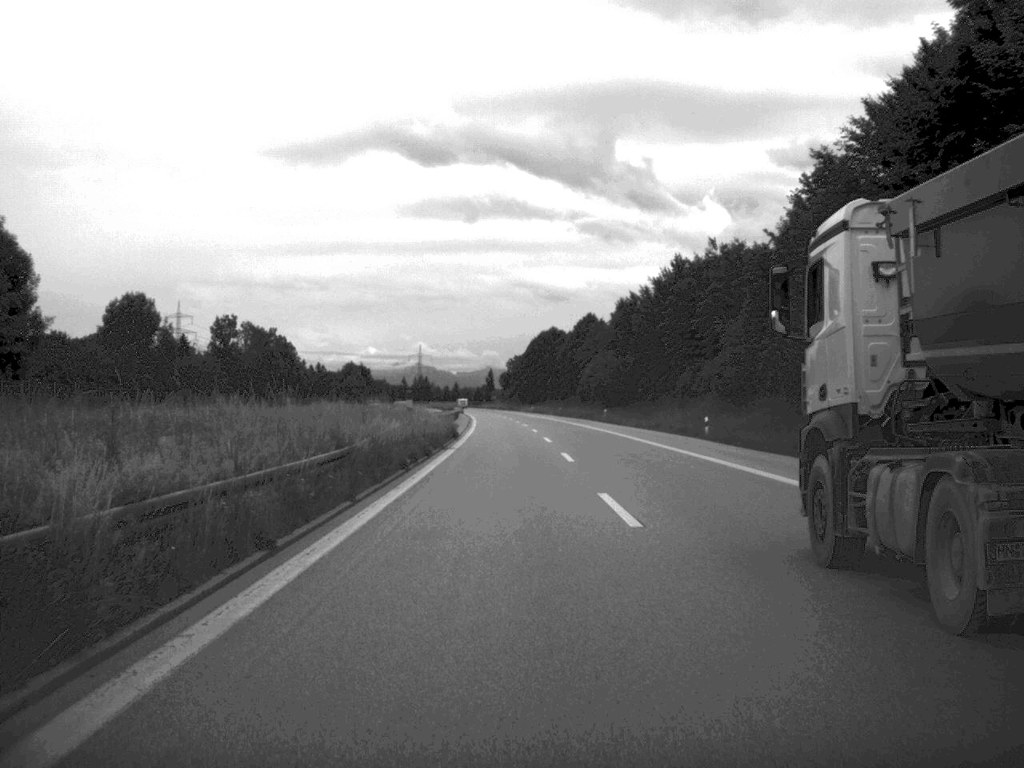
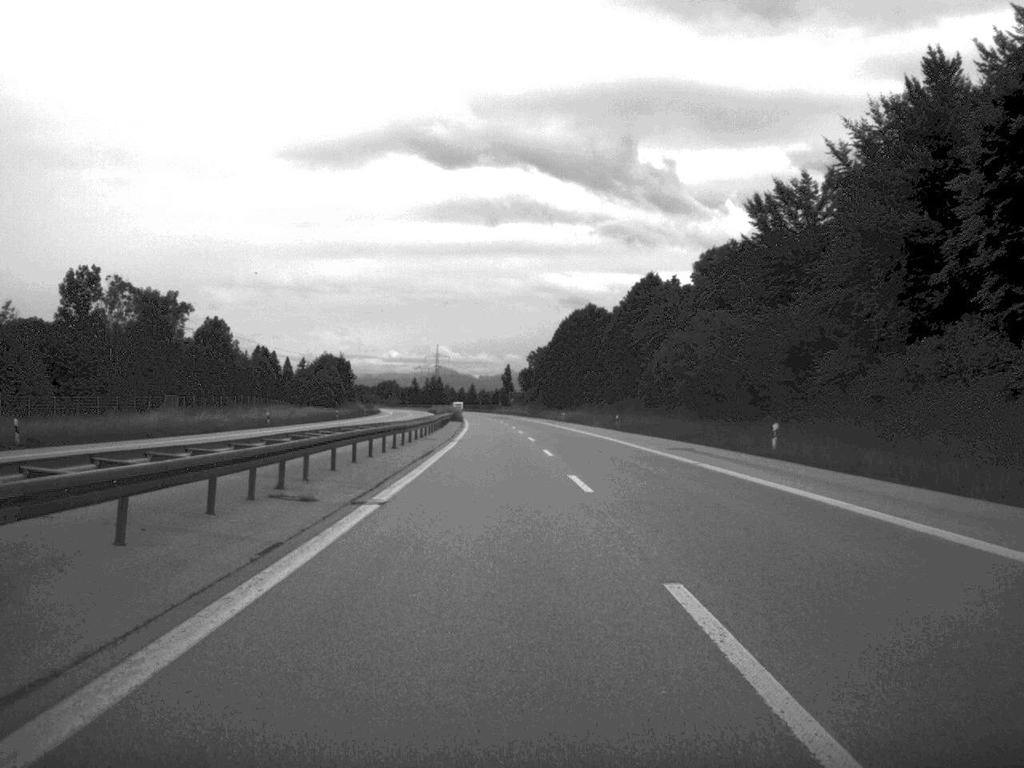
(-0.7, +63.5) m; -1°
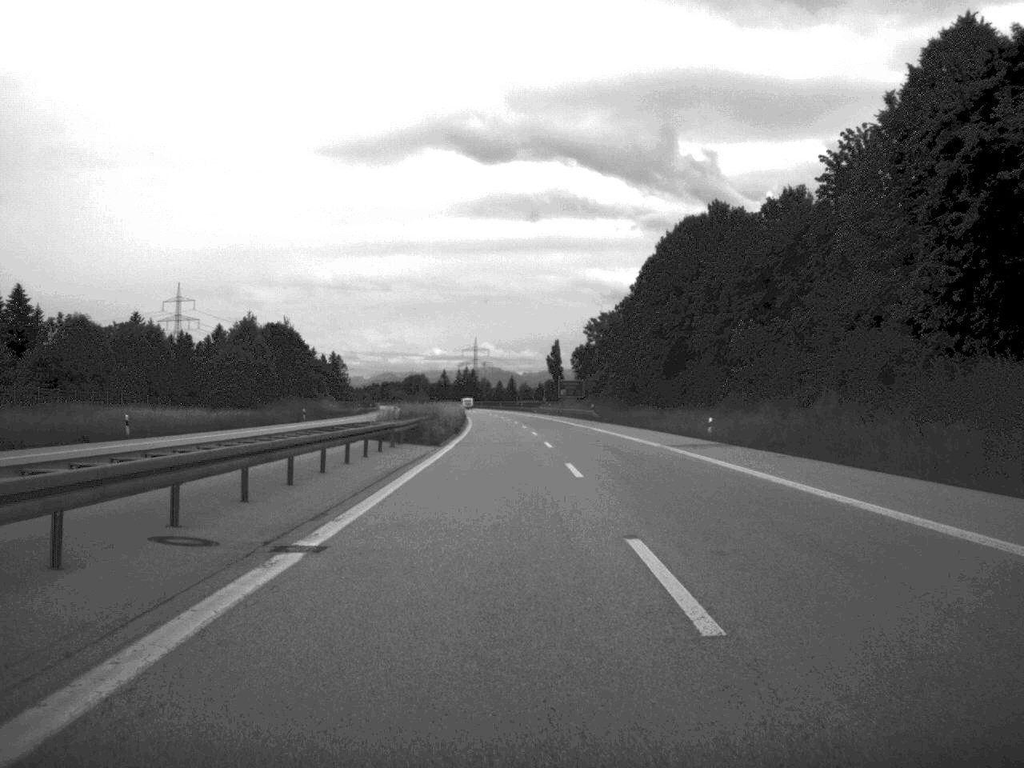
(-1.8, +85.1) m; -2°
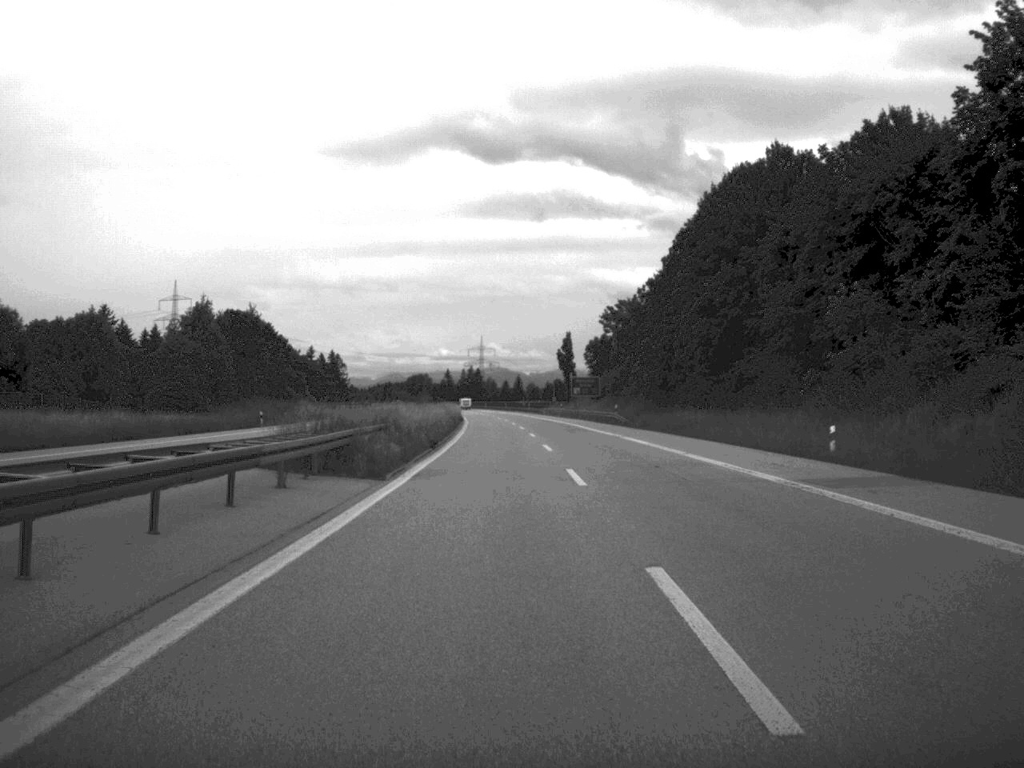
(-0.1, +20.3) m; 0°
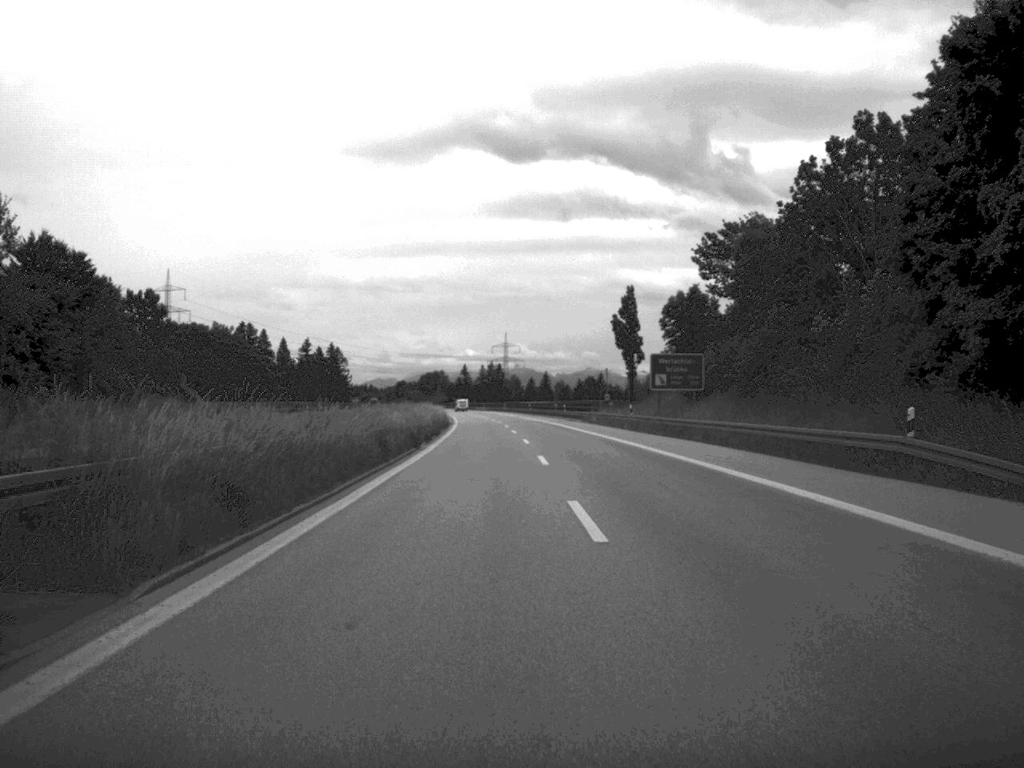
(-0.7, +62.7) m; -1°
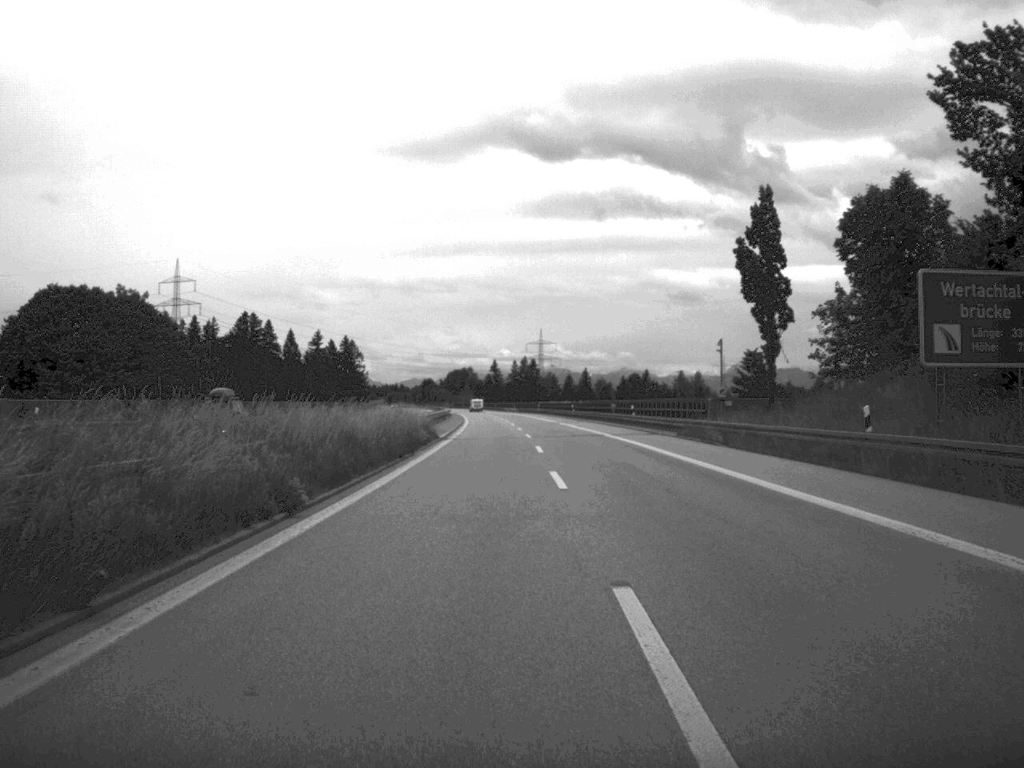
(-0.6, +44.6) m; -2°
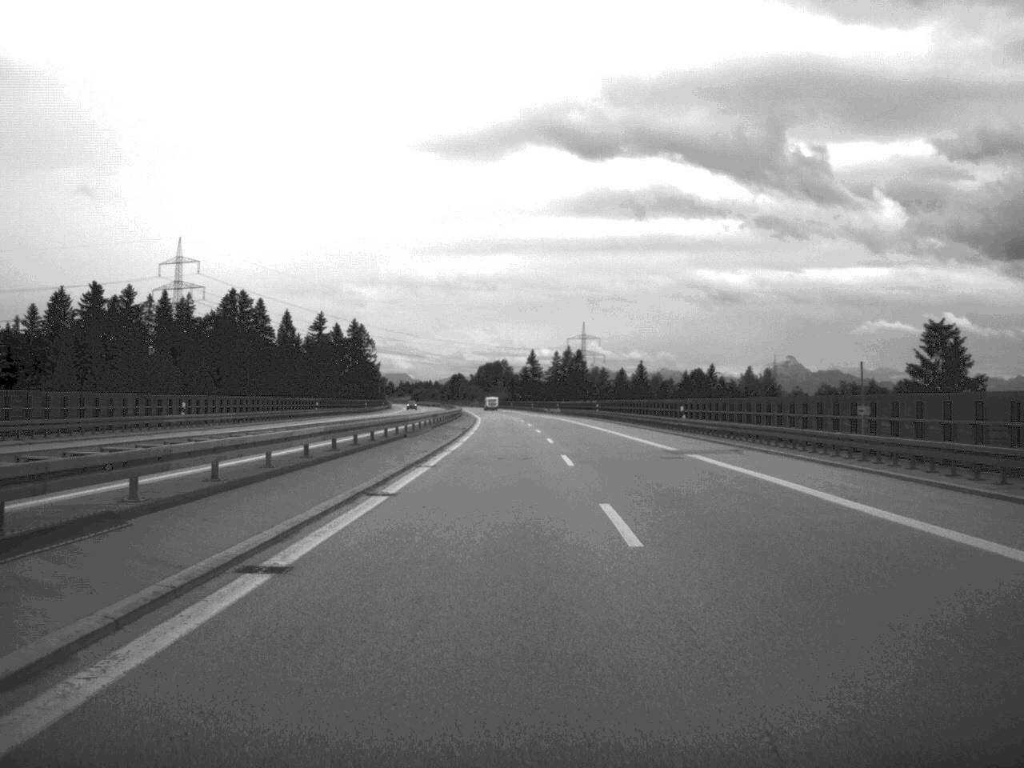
(-1.1, +61.8) m; -2°
